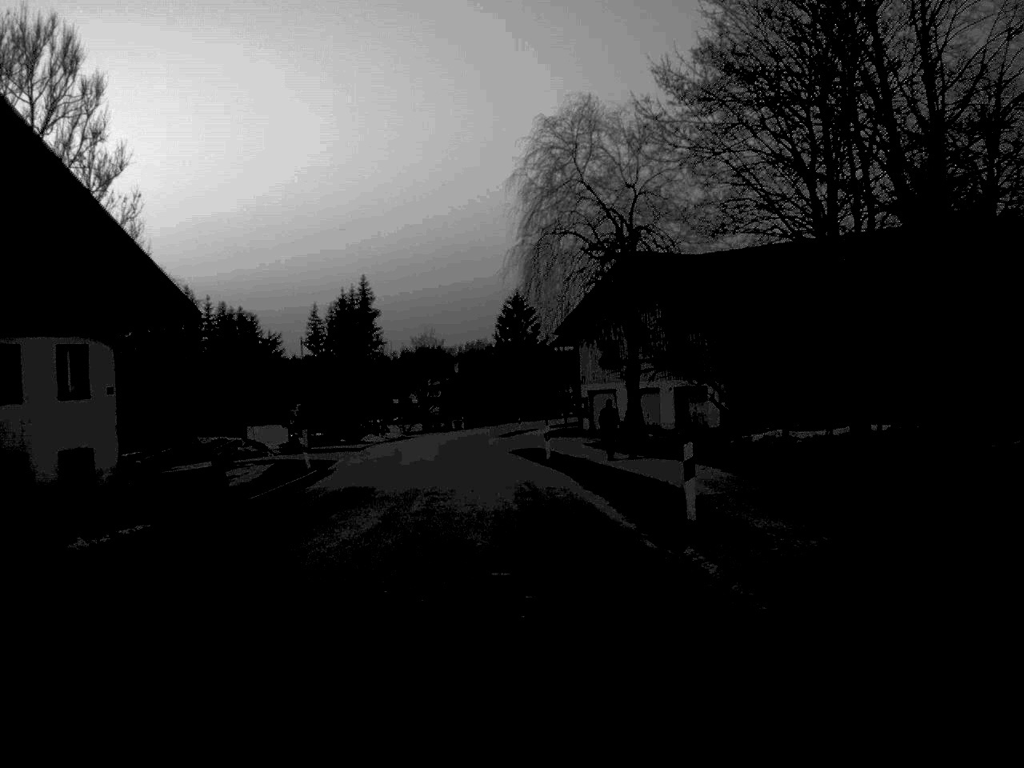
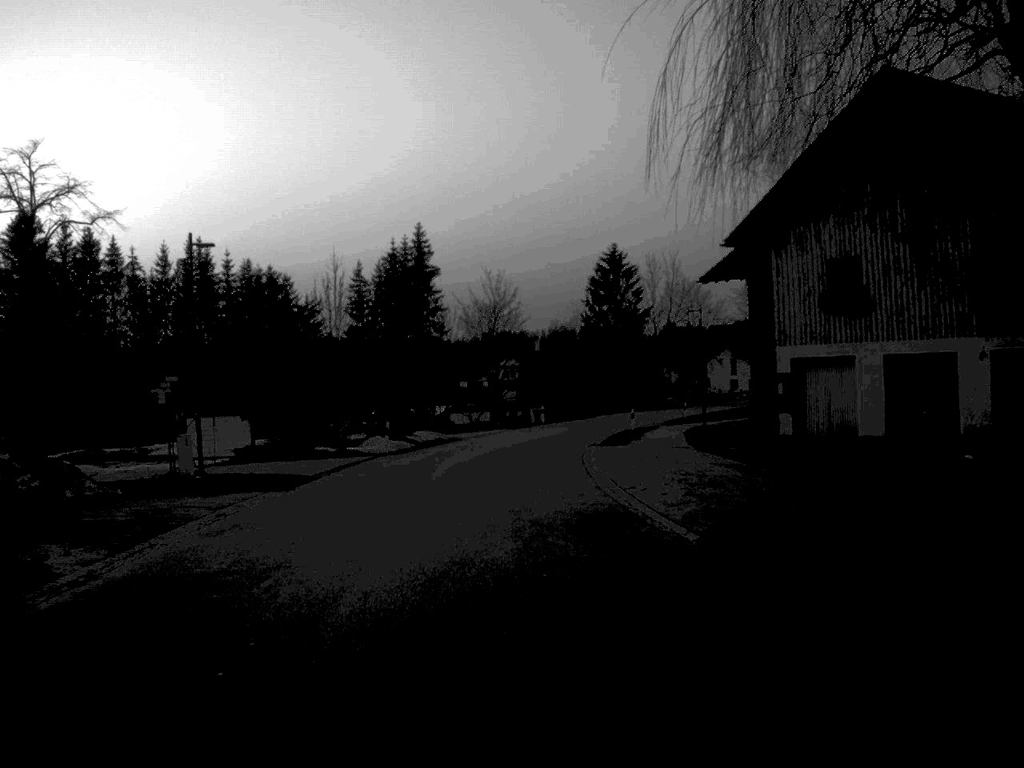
(-1.5, +36.1) m; -4°
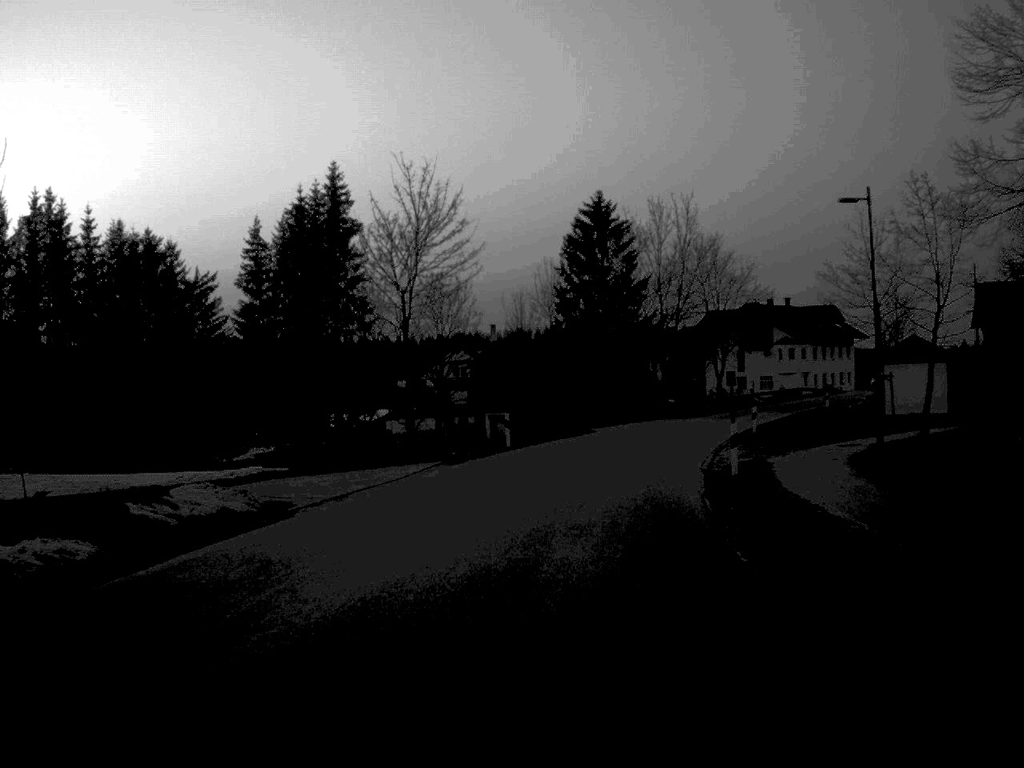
(+0.2, +35.6) m; +2°
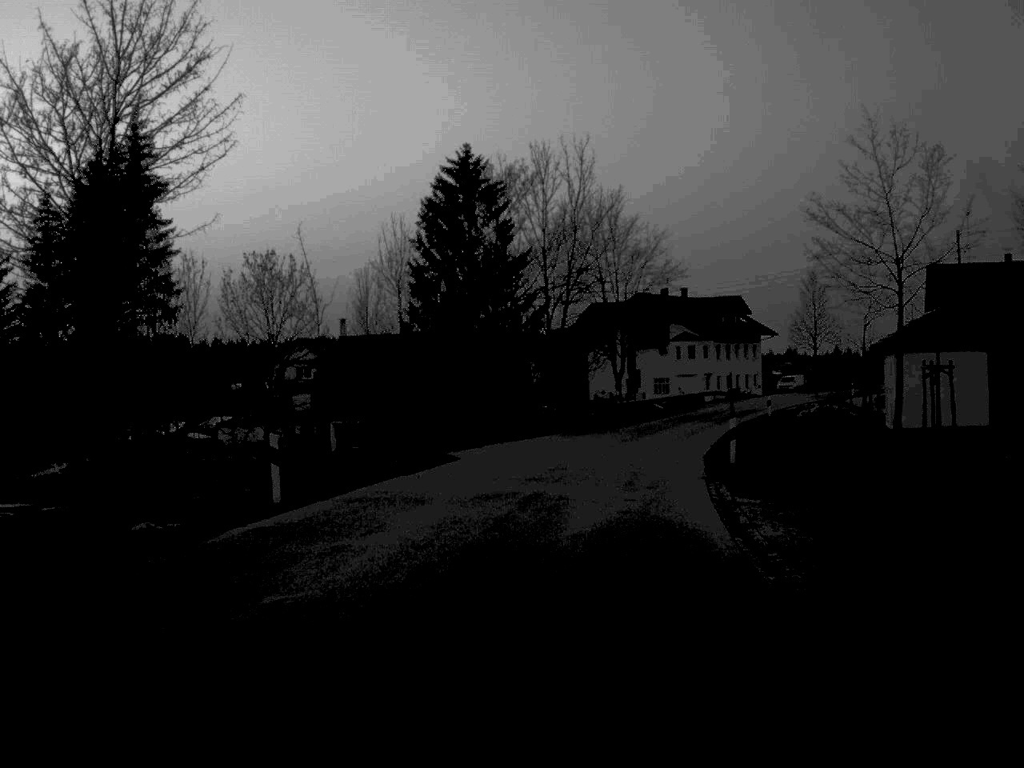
(+1.1, +20.3) m; +6°
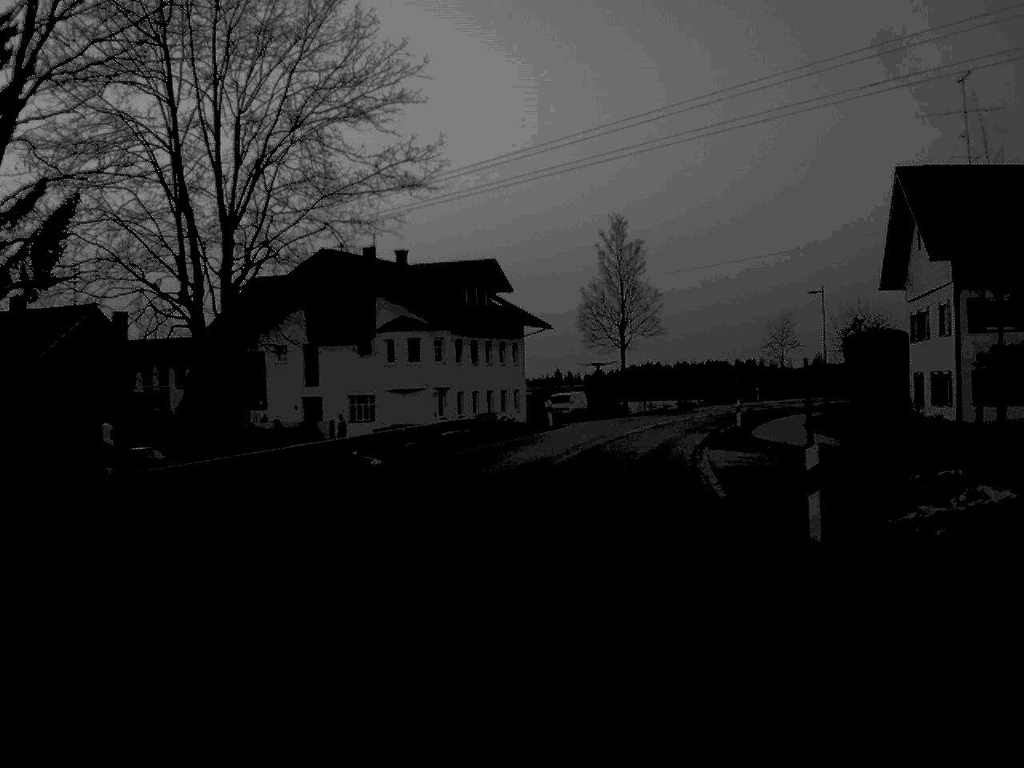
(+5.6, +47.6) m; +13°
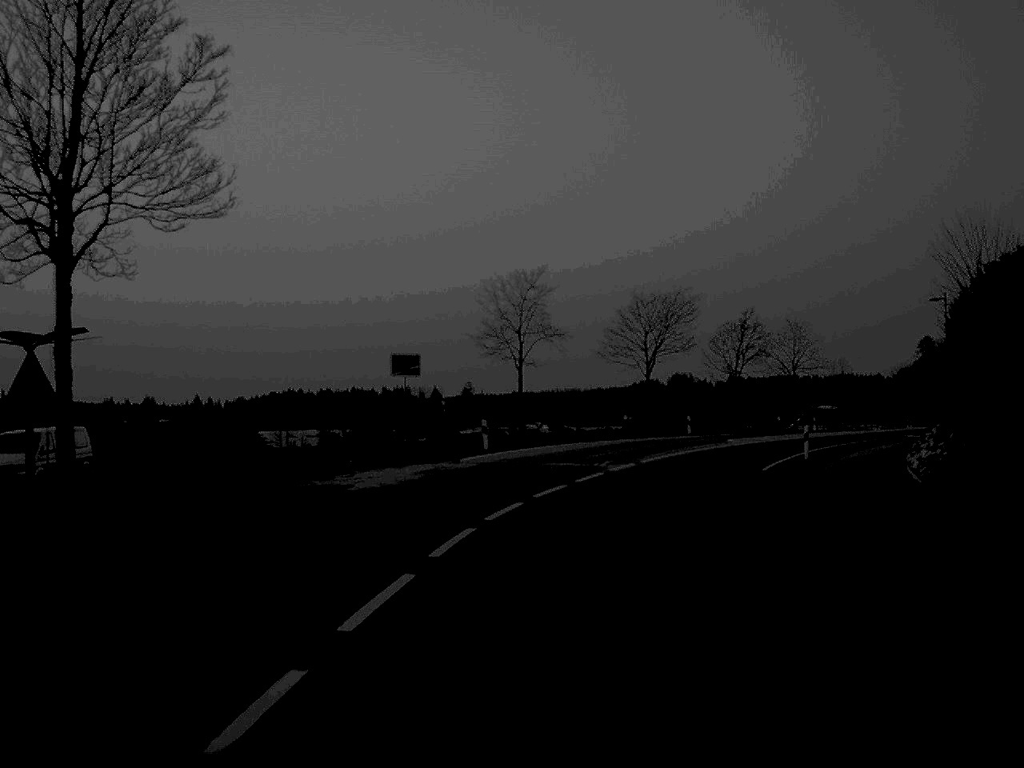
(+6.6, +52.1) m; +16°
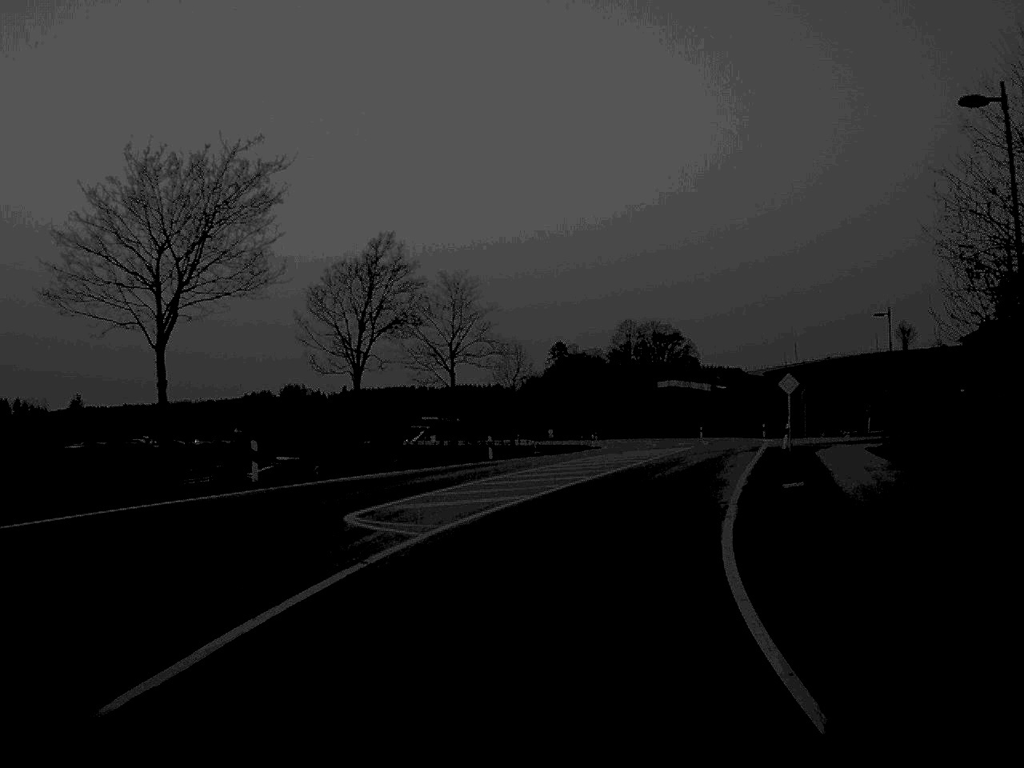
(+5.4, +35.6) m; +17°
